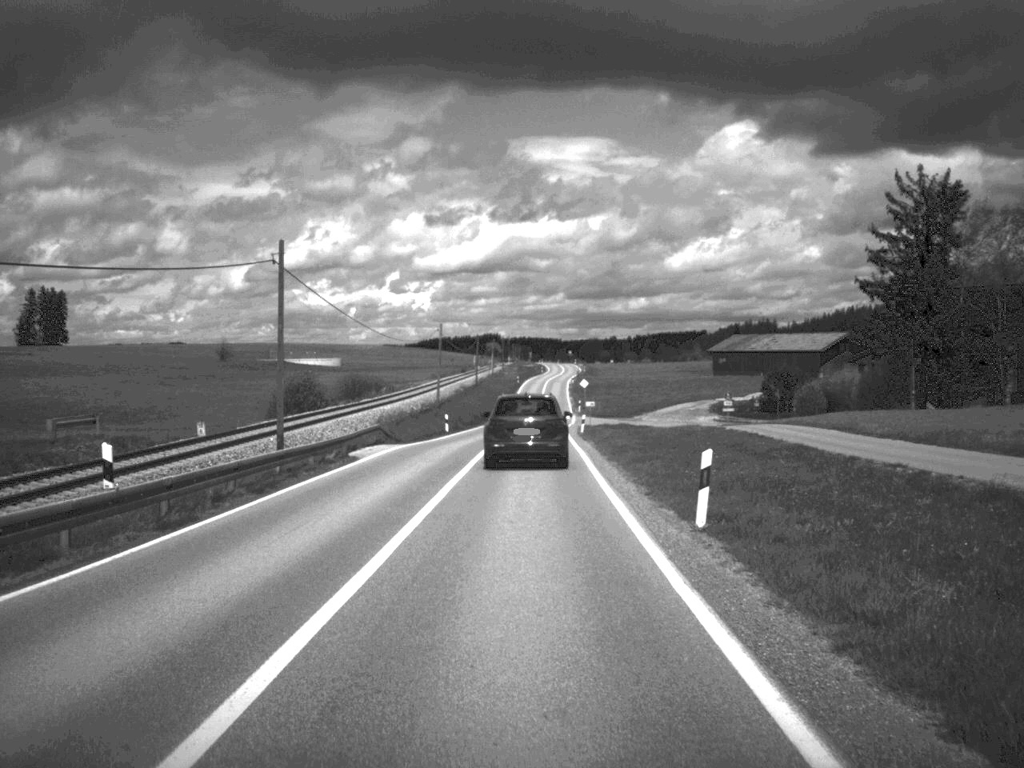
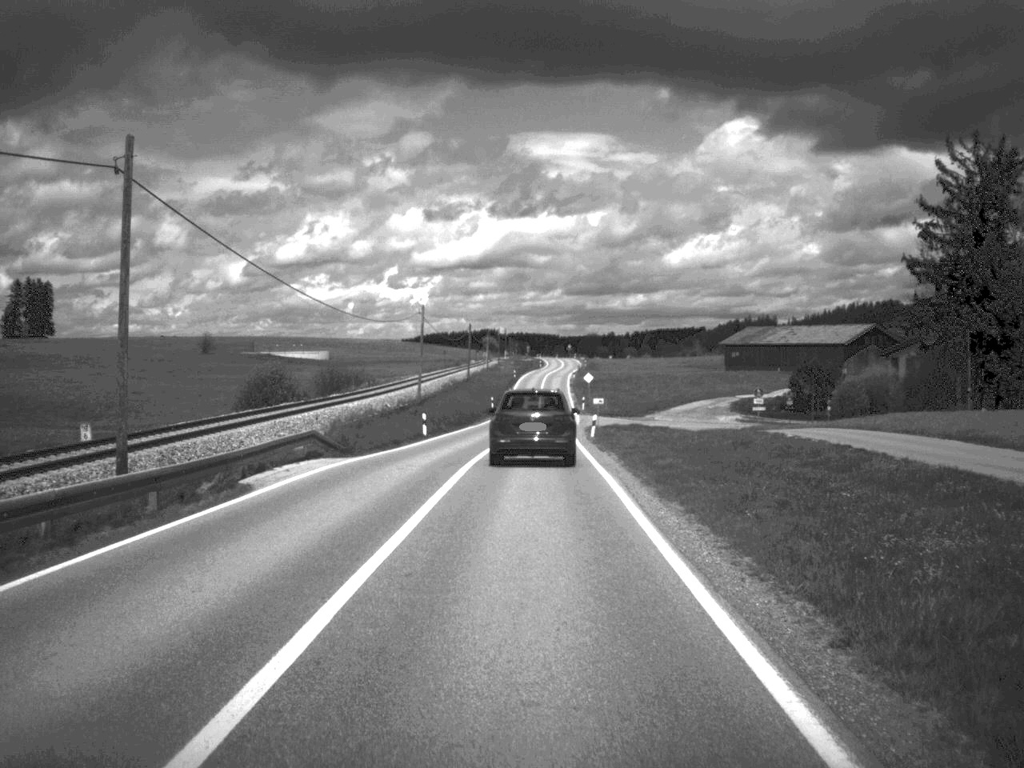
(0.0, +12.5) m; 0°
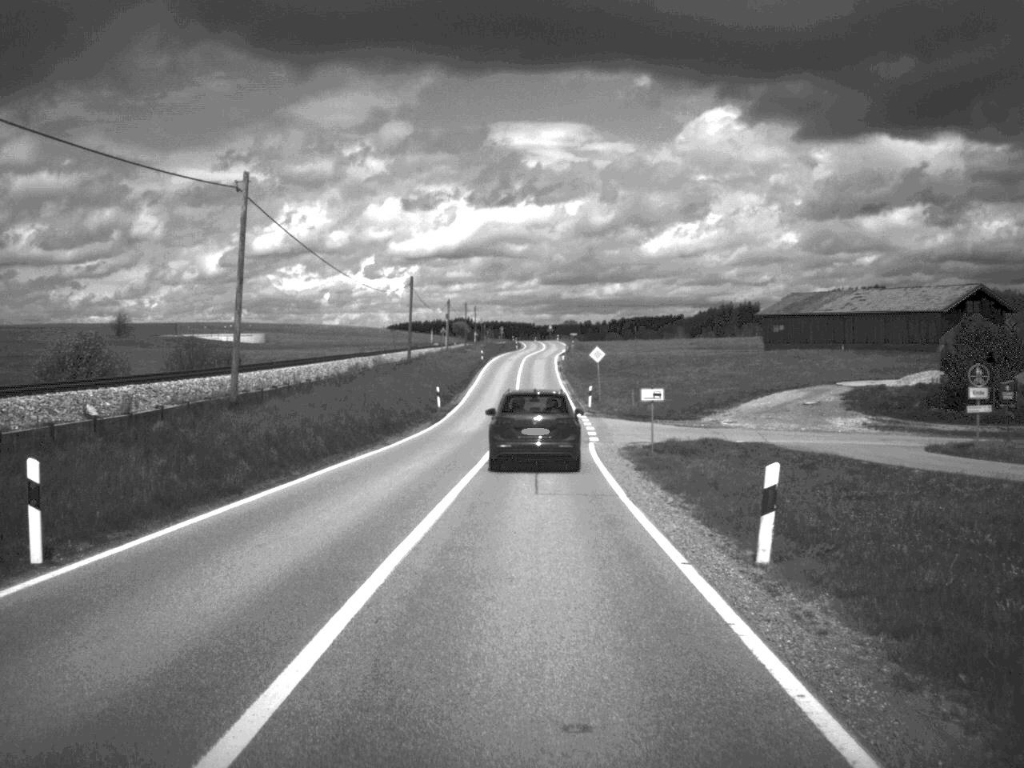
(+0.3, +40.1) m; +1°
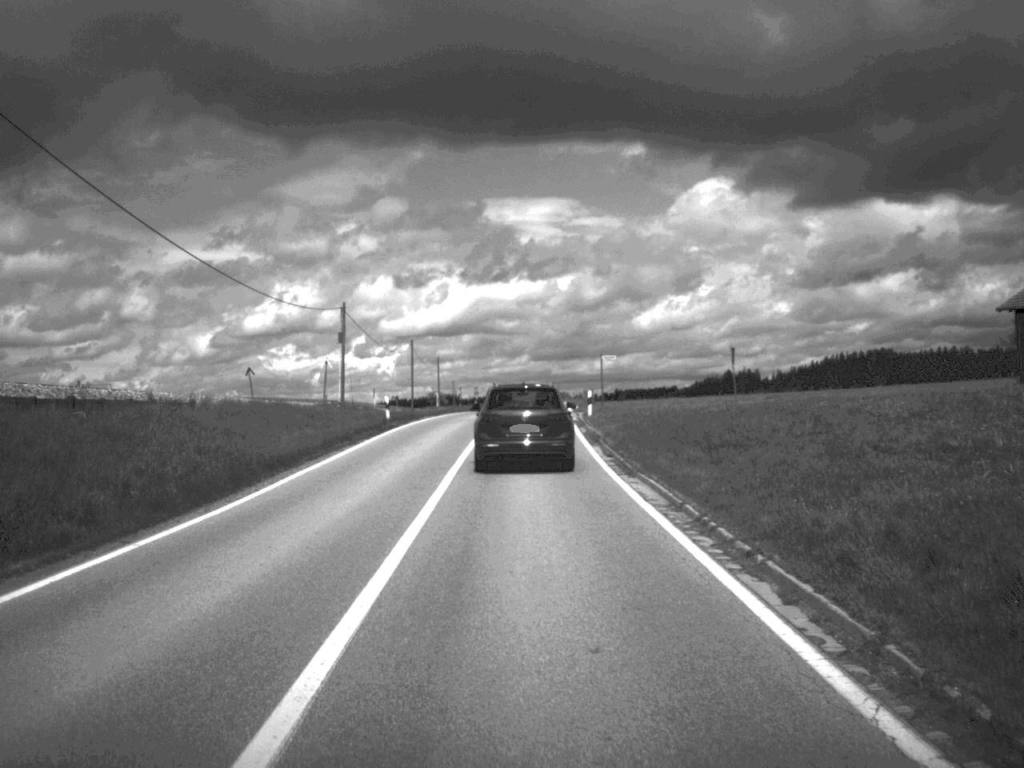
(+0.5, +65.7) m; 0°
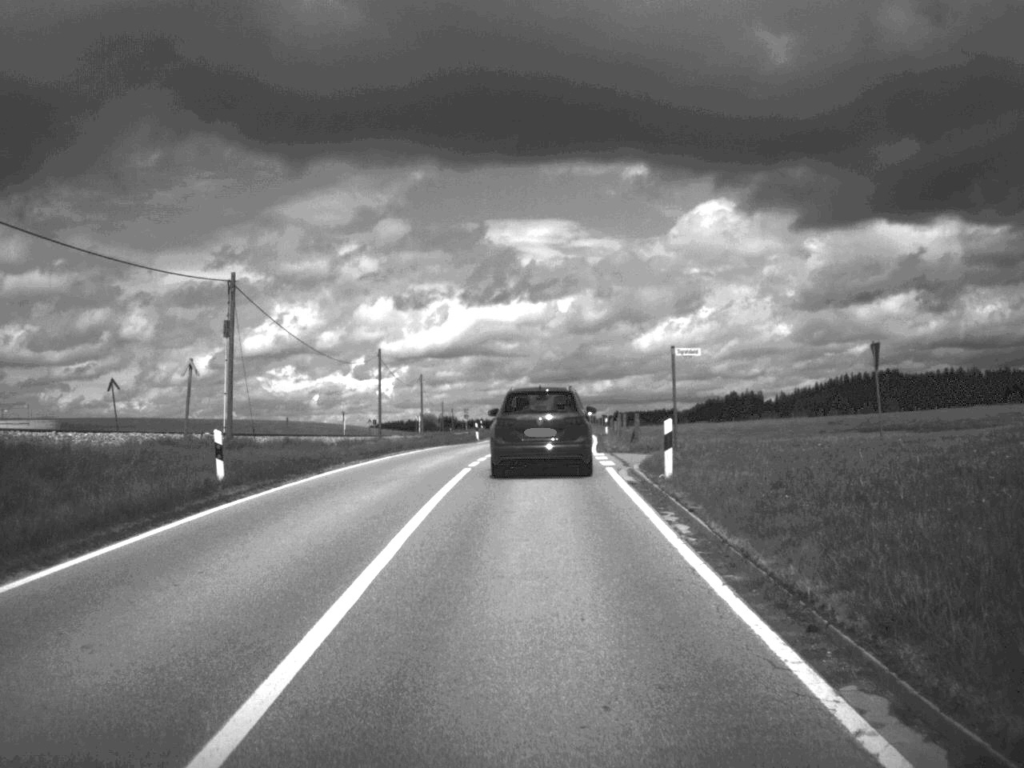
(0.0, +24.3) m; 0°
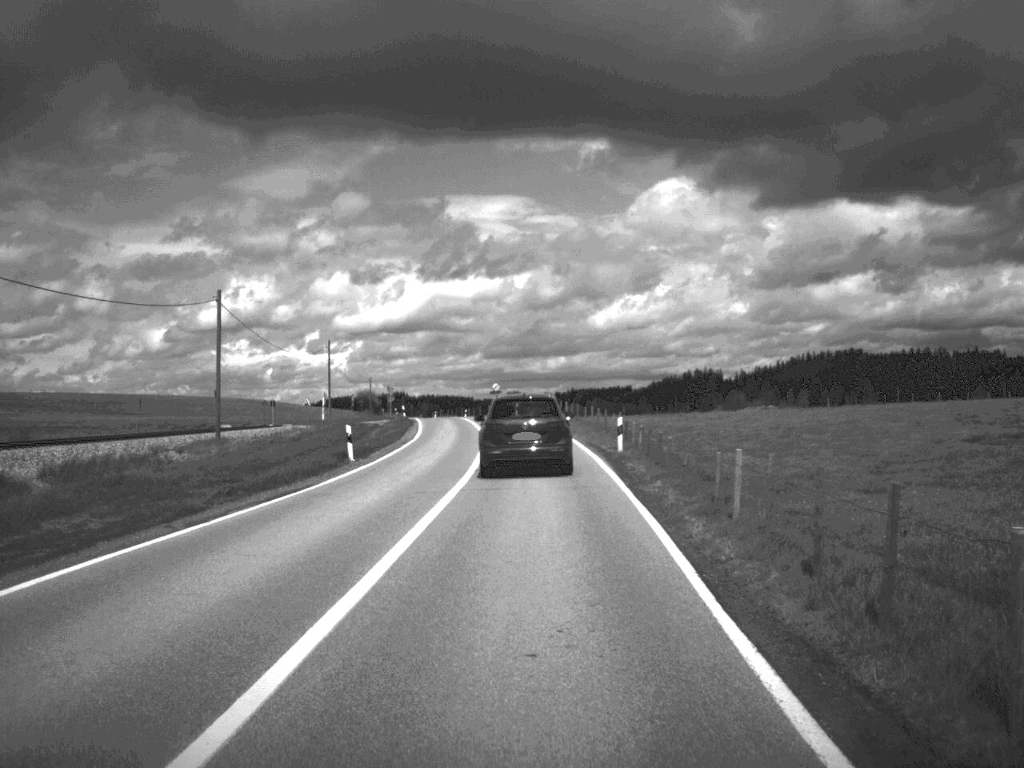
(+0.6, +36.0) m; +2°
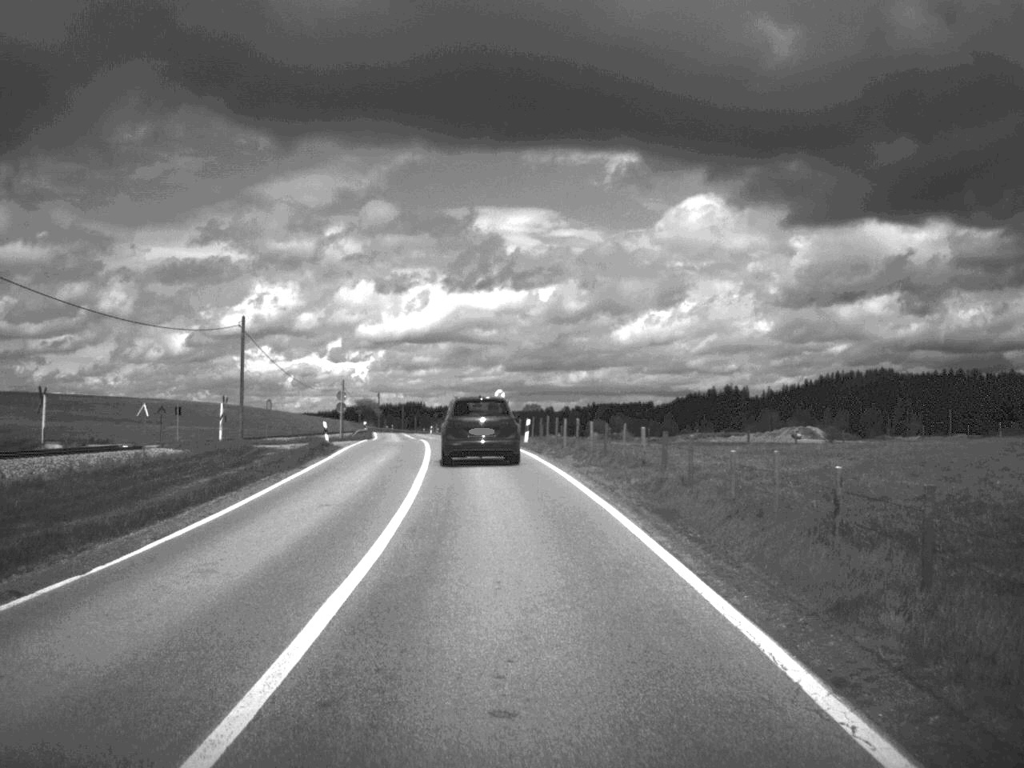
(0.0, +36.4) m; -1°
